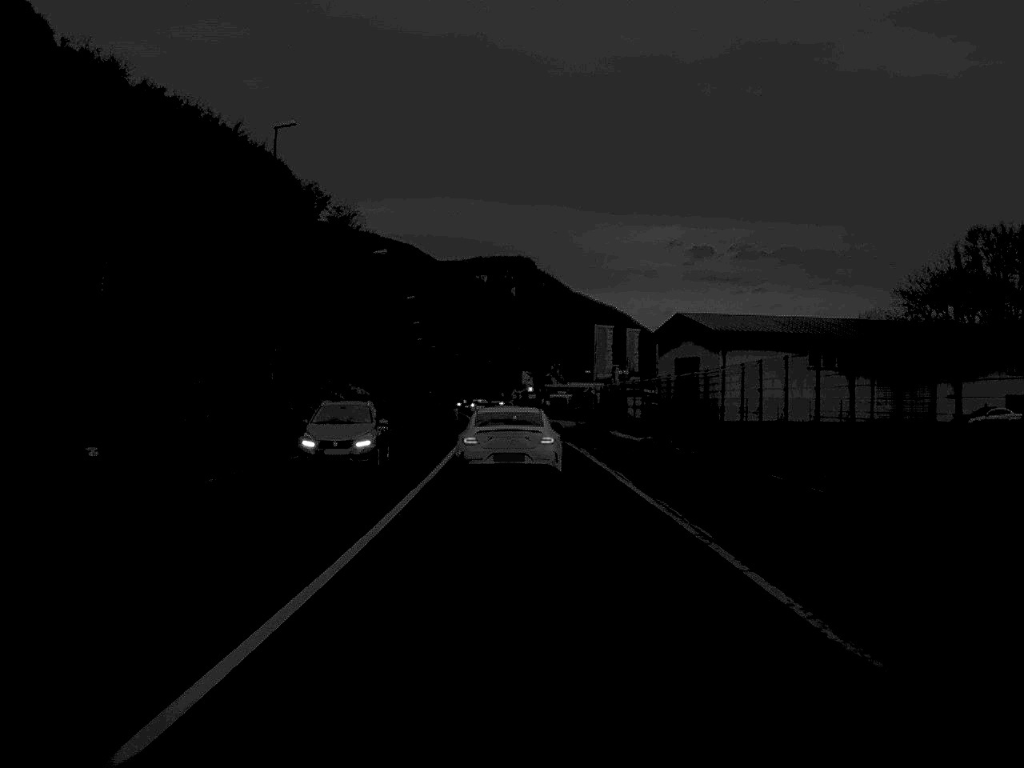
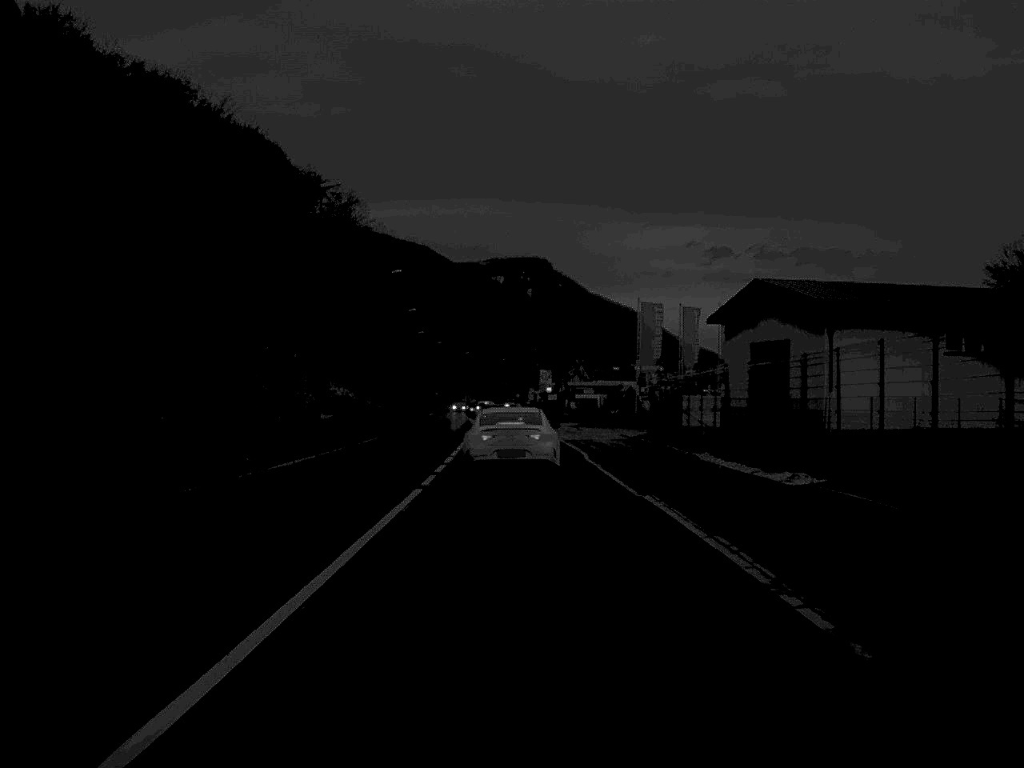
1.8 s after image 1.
(-0.1, +24.1) m; -1°
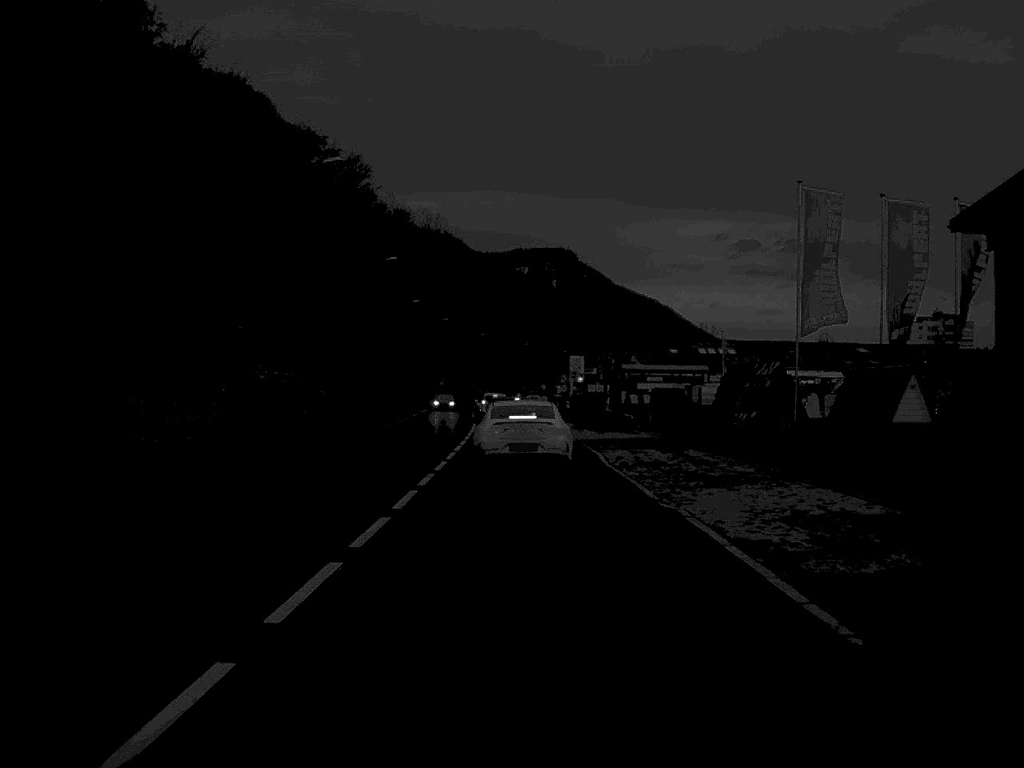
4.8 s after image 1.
(-0.4, +37.7) m; -1°
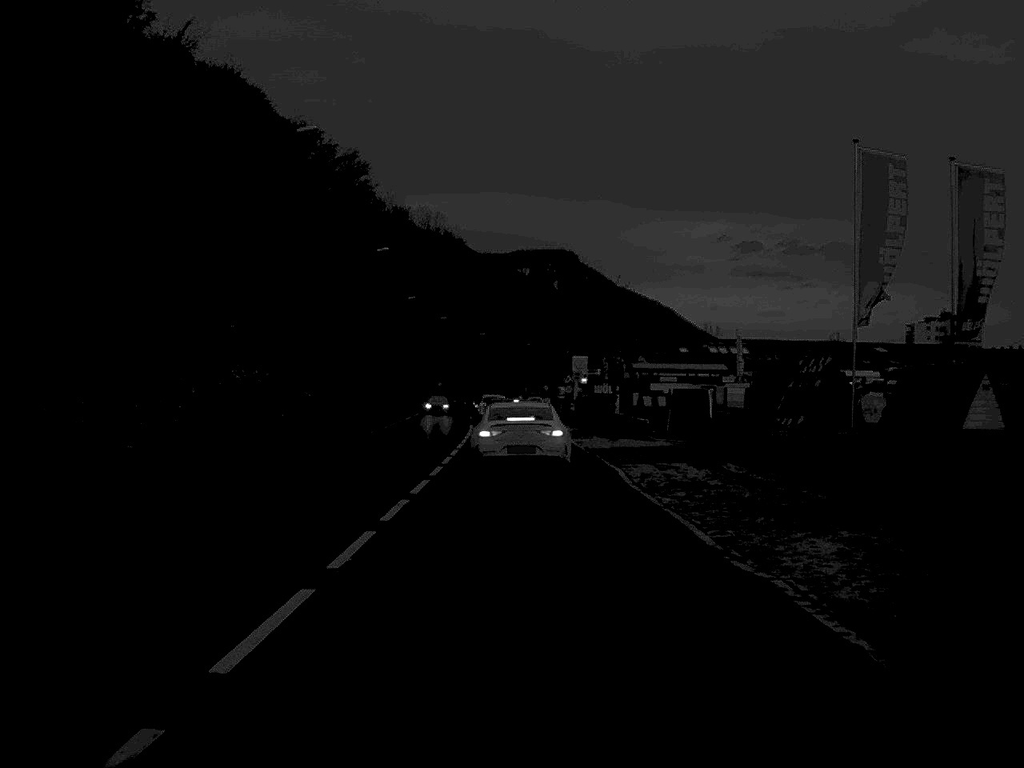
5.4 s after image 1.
(0.0, +5.9) m; 0°
